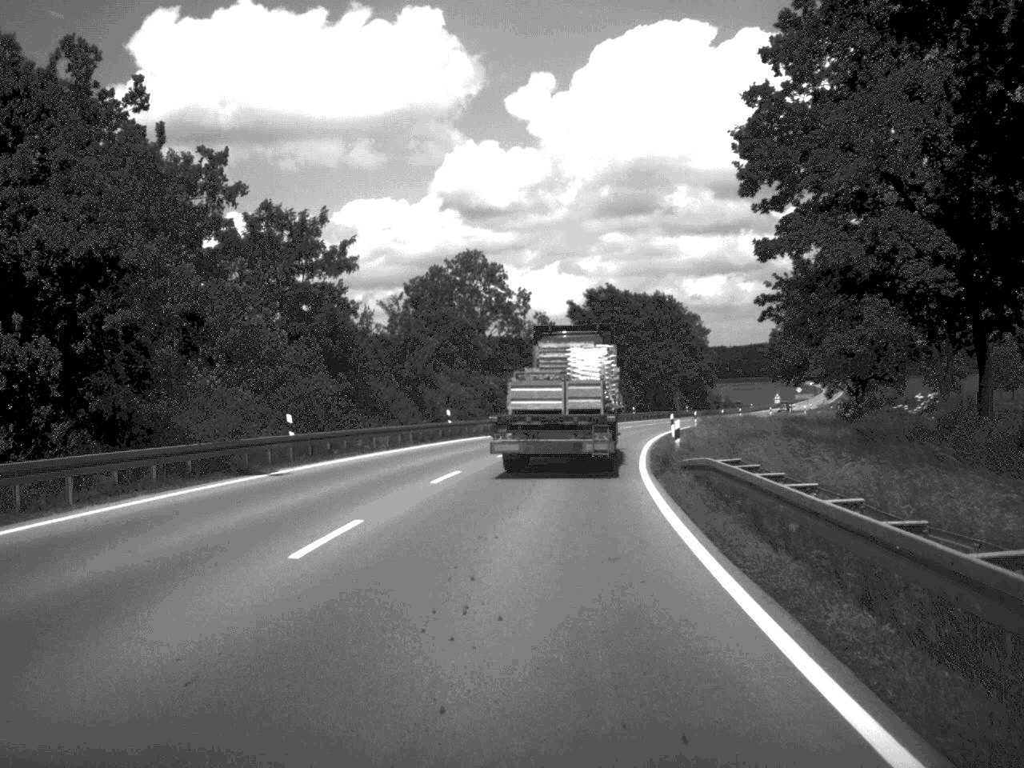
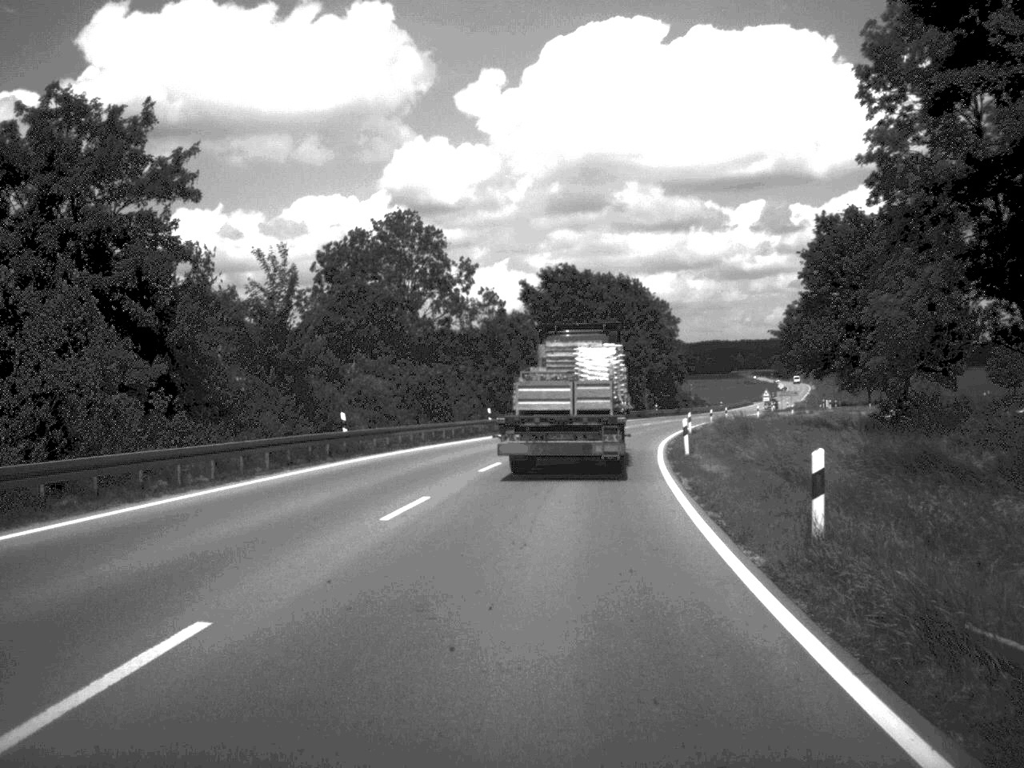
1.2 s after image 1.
(+0.3, +19.3) m; +2°
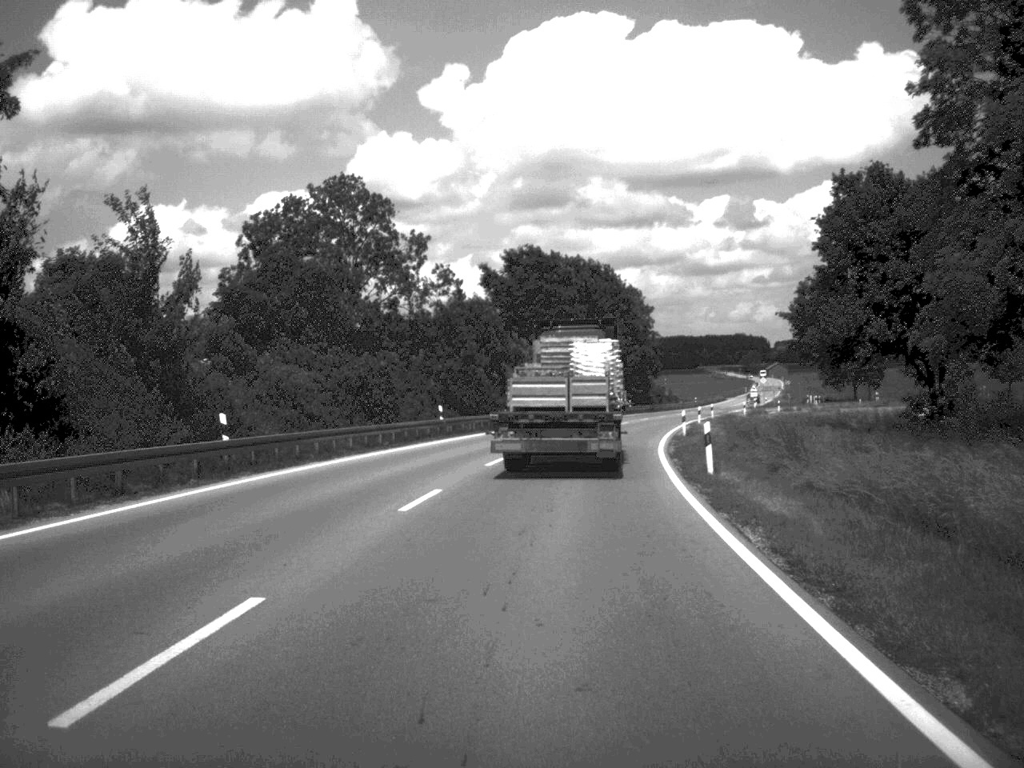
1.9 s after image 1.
(+0.1, +10.8) m; +2°
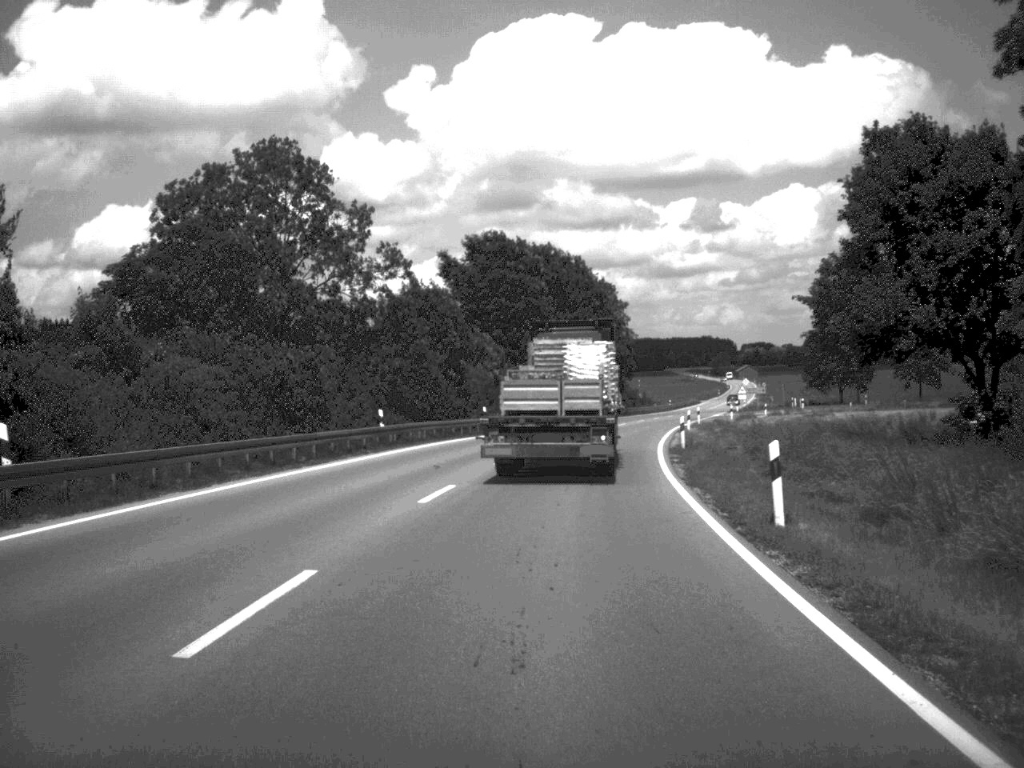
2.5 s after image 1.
(+0.1, +9.9) m; +1°
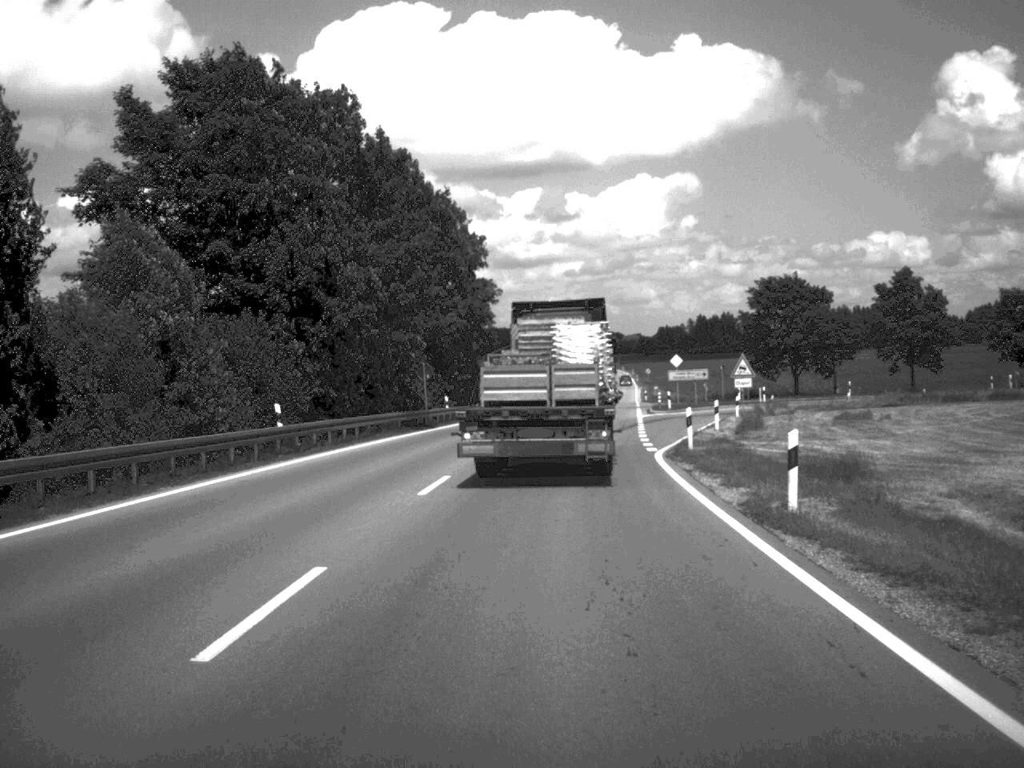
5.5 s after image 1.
(+2.6, +47.2) m; +7°
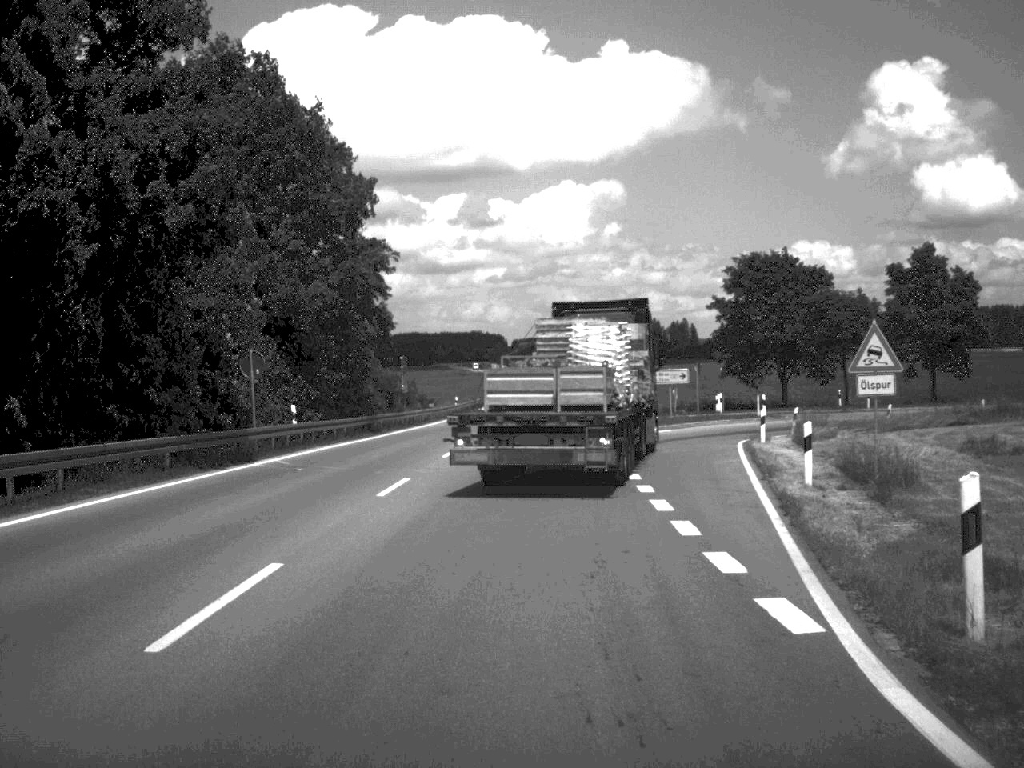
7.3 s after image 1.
(+0.7, +23.1) m; +3°
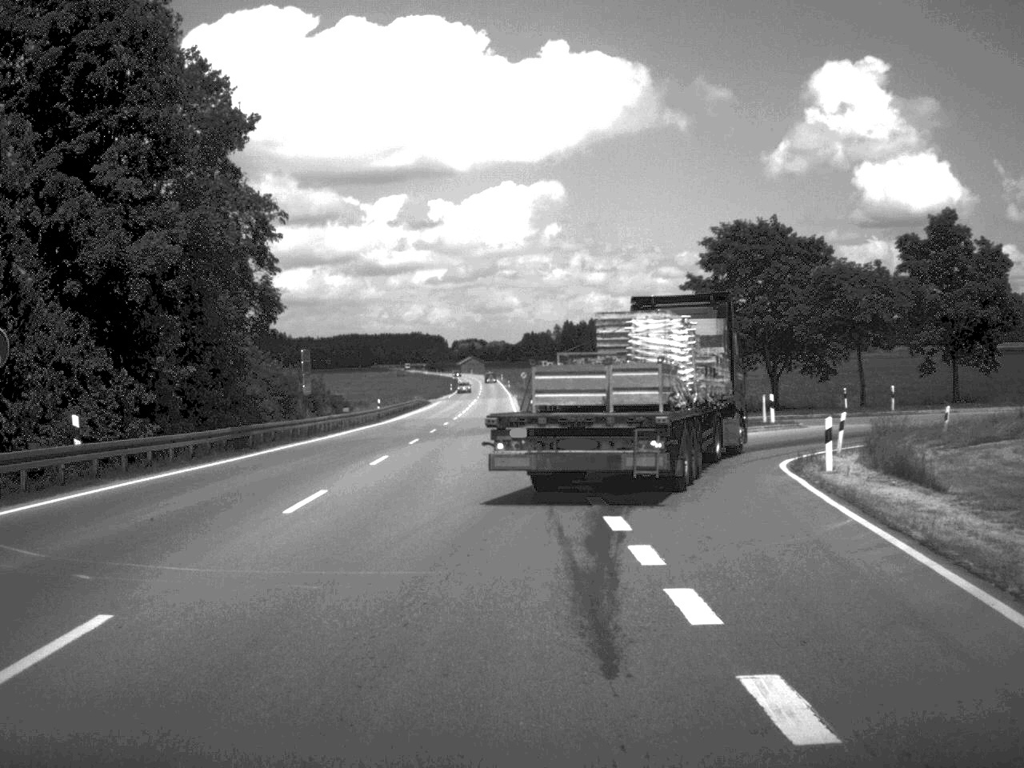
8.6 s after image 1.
(+0.3, +14.4) m; +3°
